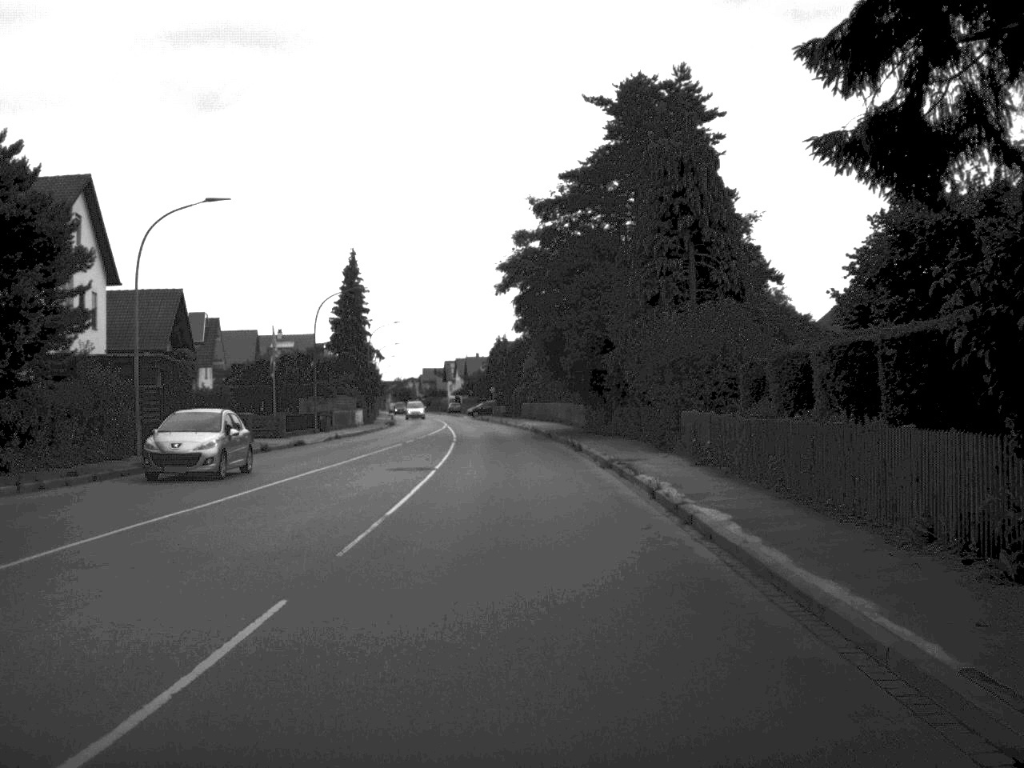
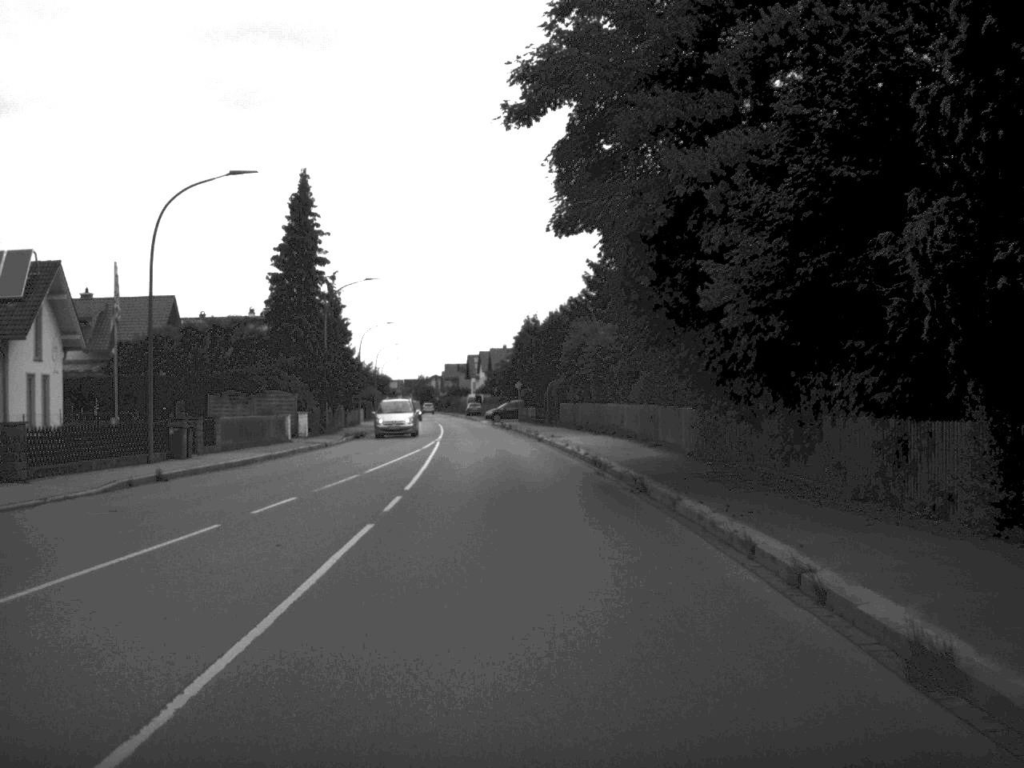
(-0.4, +31.7) m; -2°
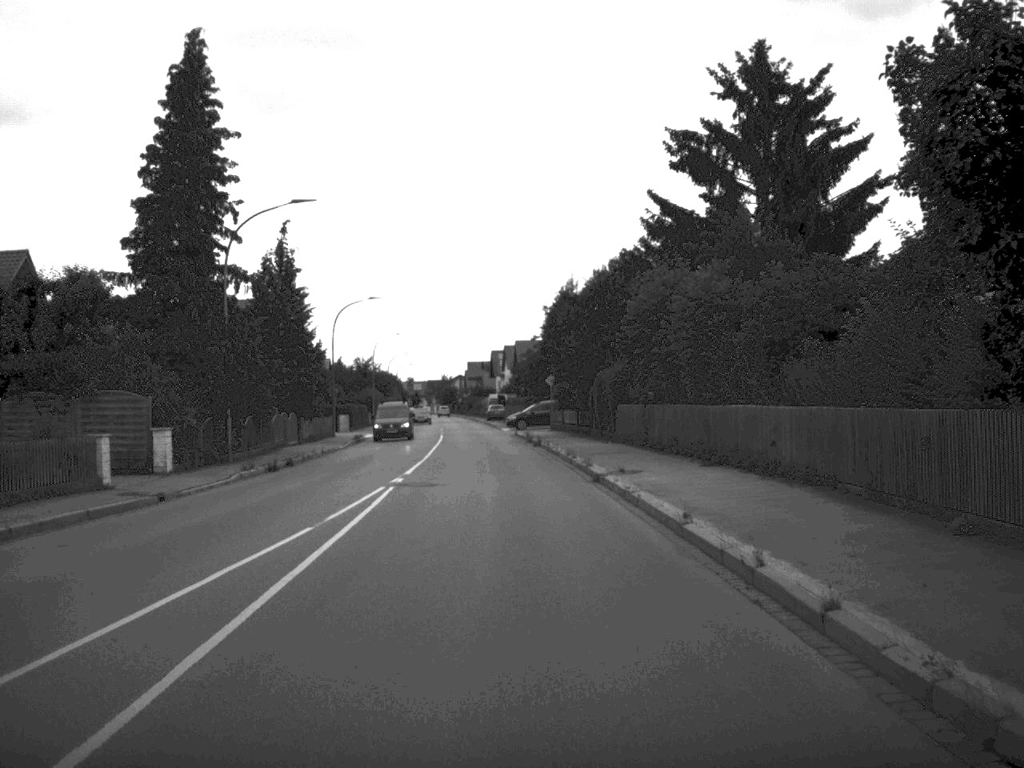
(-0.3, +24.2) m; -1°
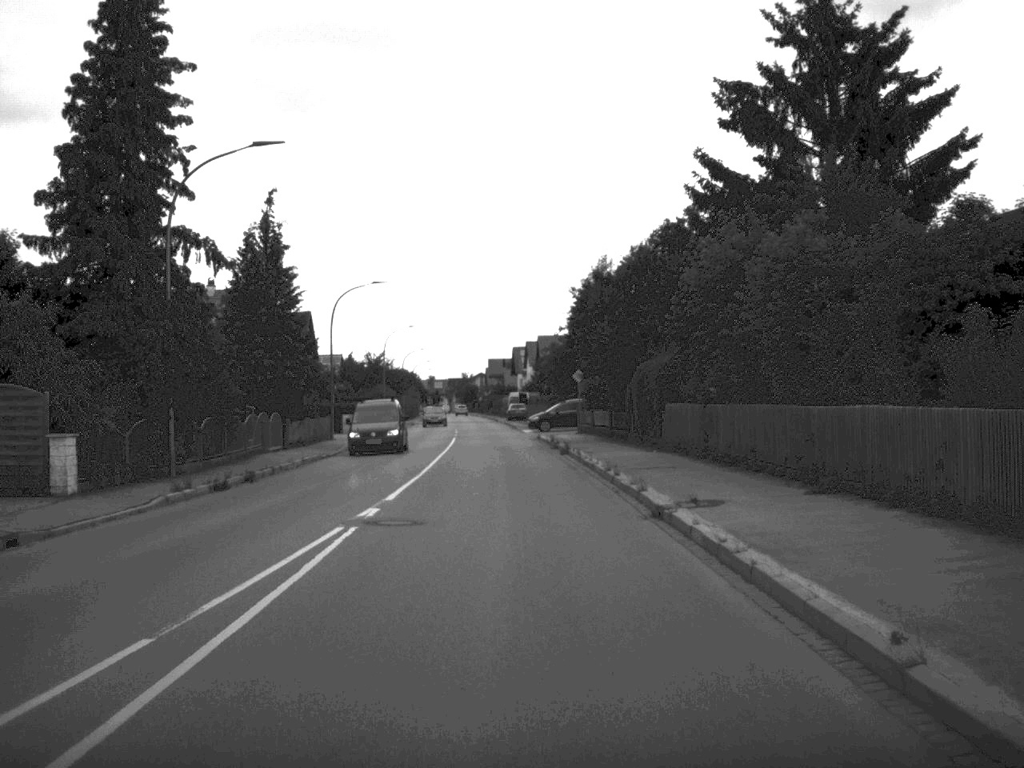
(-0.1, +7.9) m; -1°
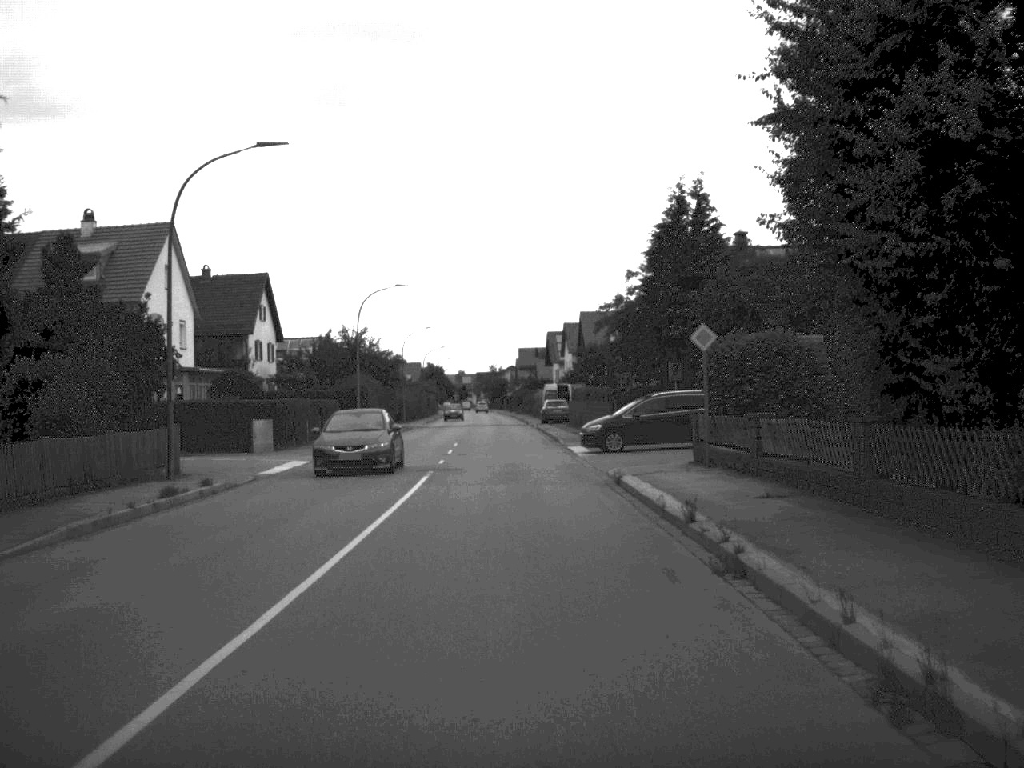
(-0.5, +31.4) m; -2°
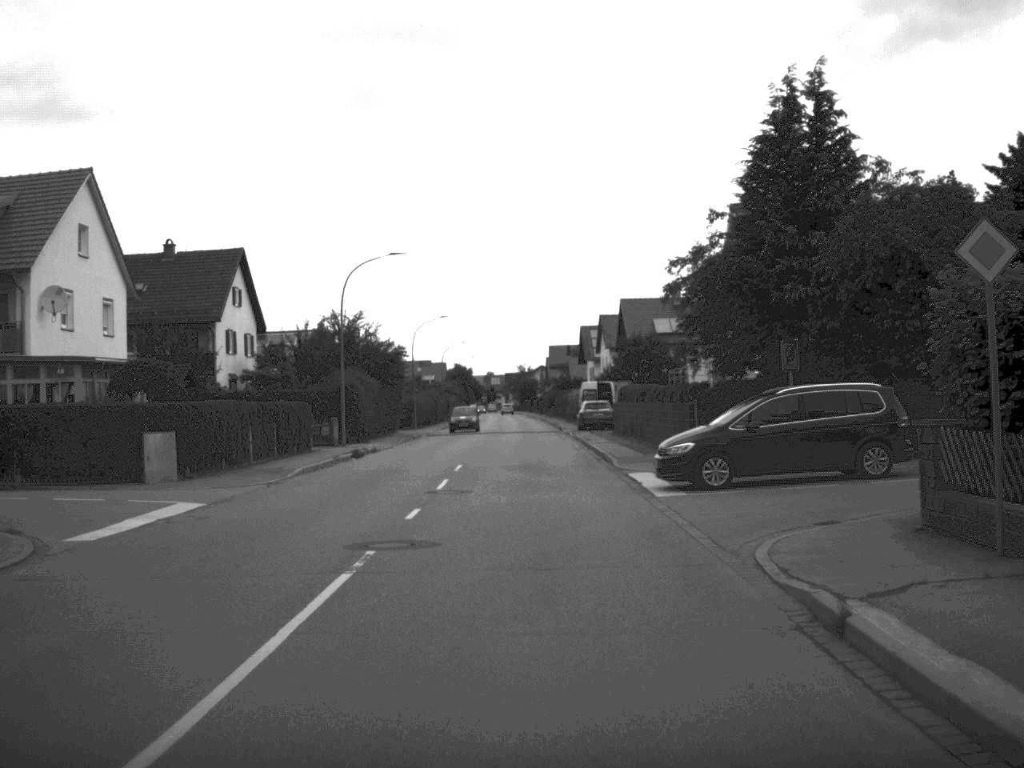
(-0.1, +14.7) m; -1°
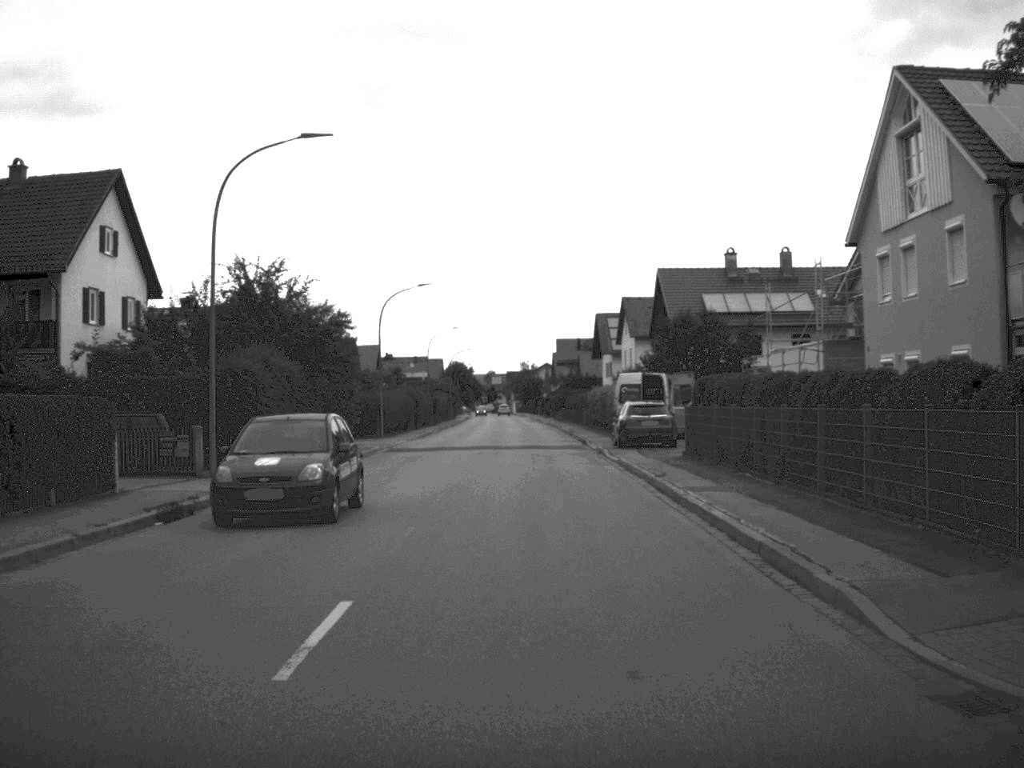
(-0.2, +22.0) m; 0°
